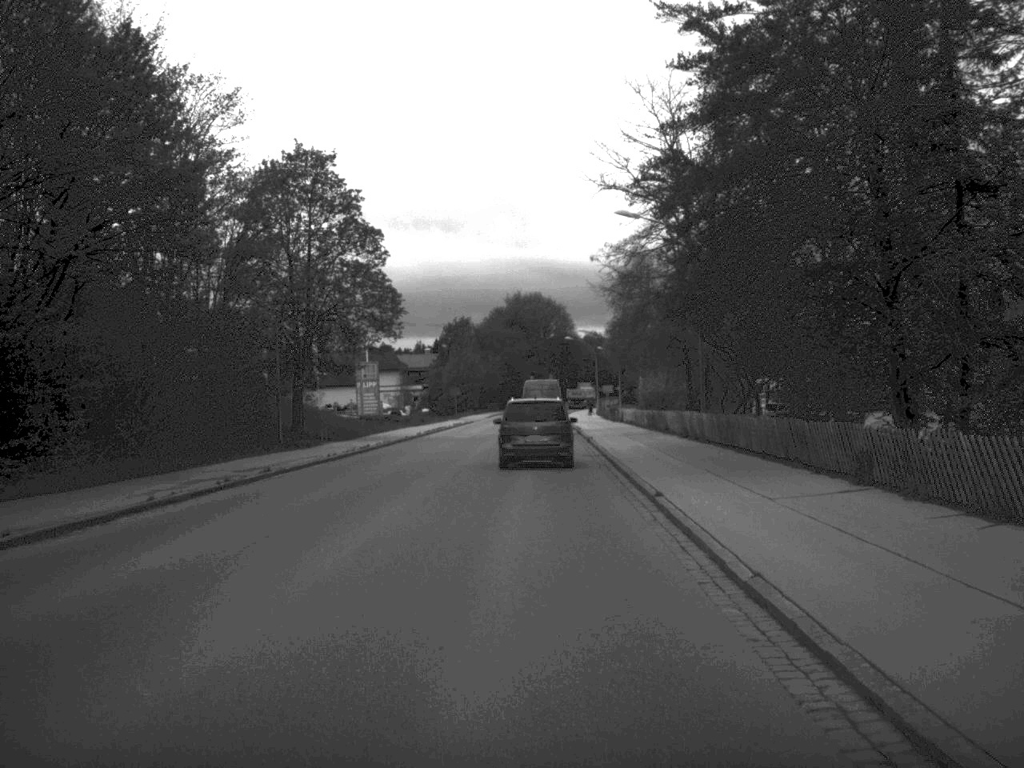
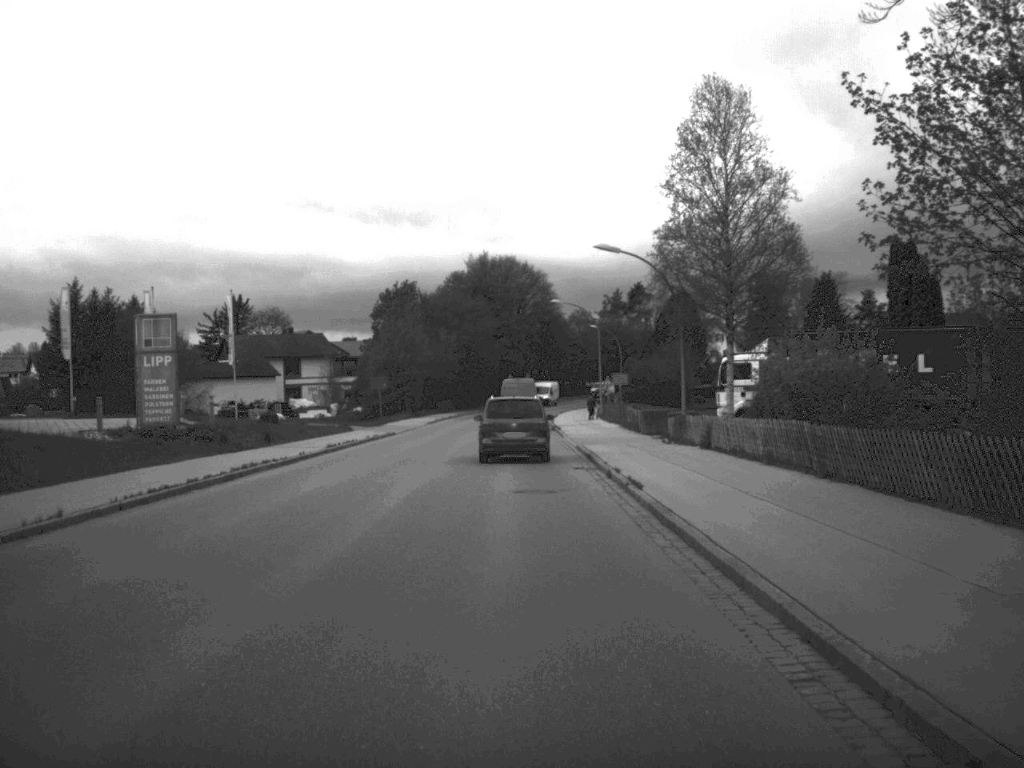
(+0.4, +44.5) m; +1°
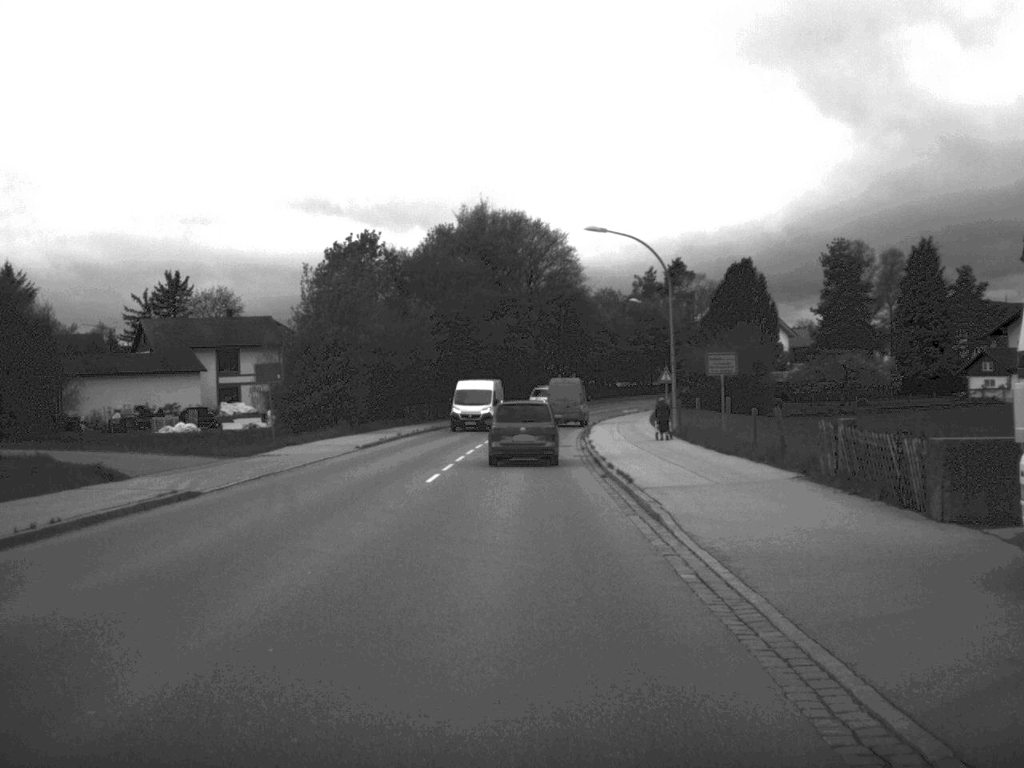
(-0.1, +36.4) m; -1°
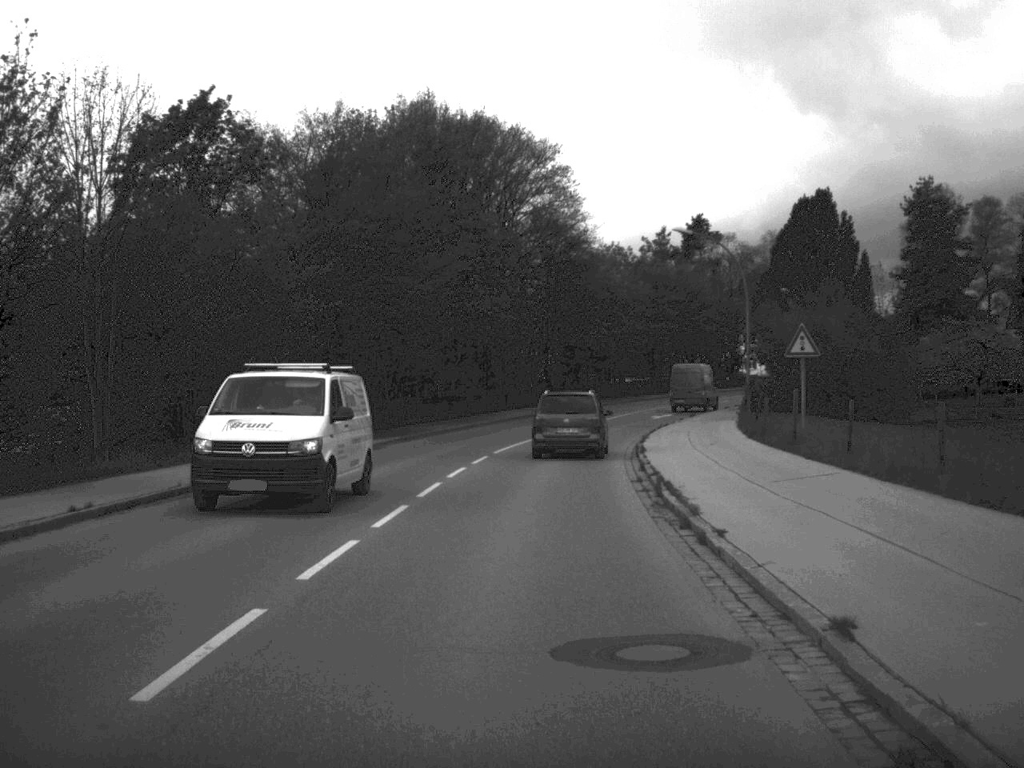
(+0.1, +36.6) m; +1°
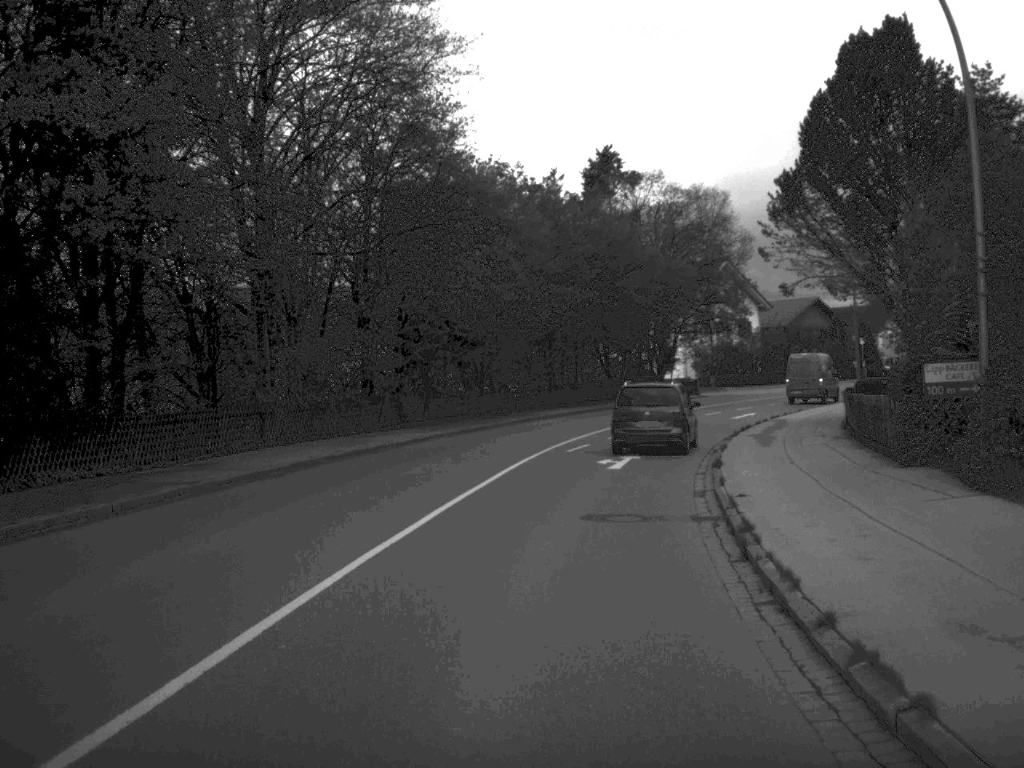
(+1.7, +37.3) m; +6°
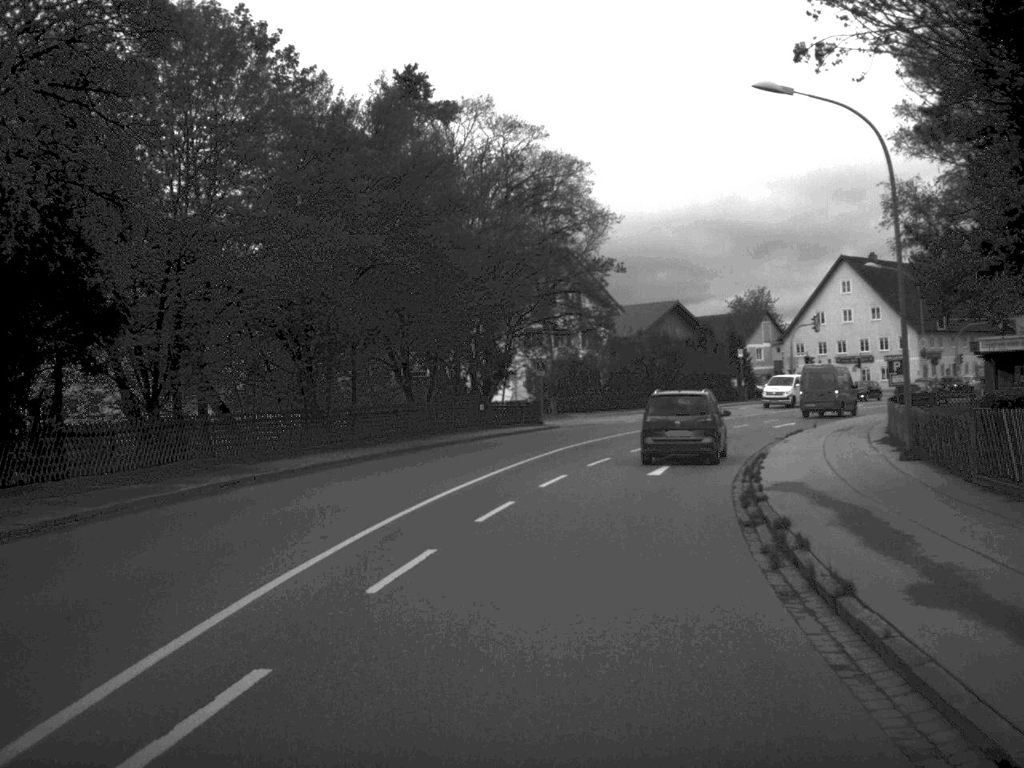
(+1.8, +25.1) m; +8°
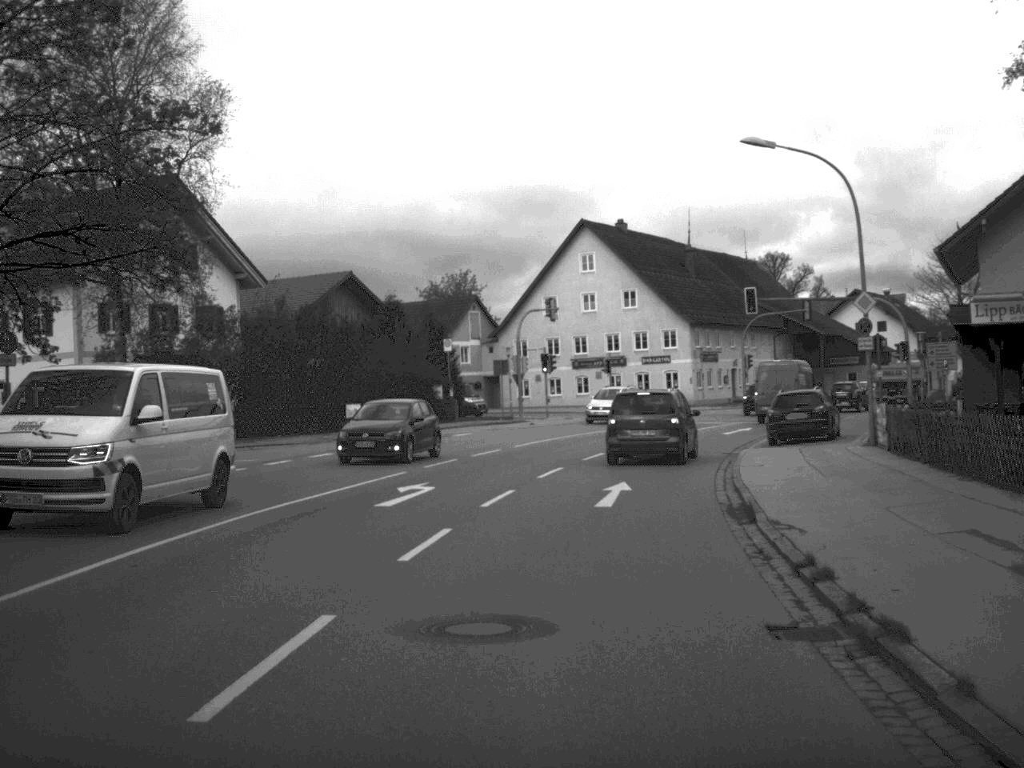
(+4.1, +33.0) m; +14°
